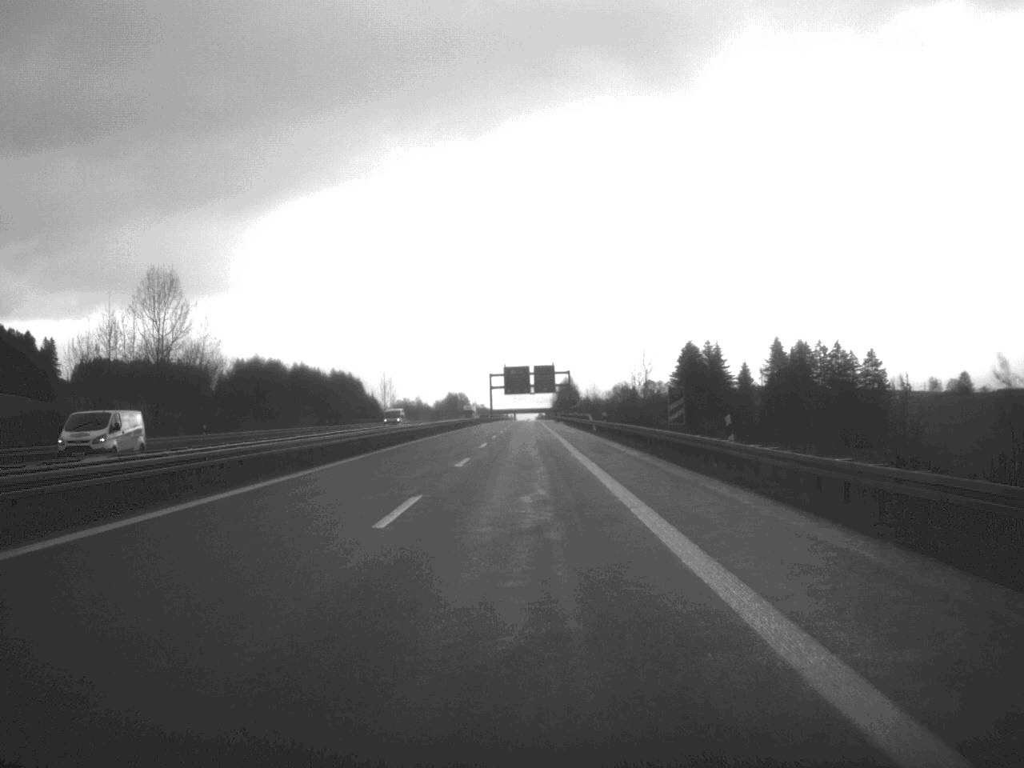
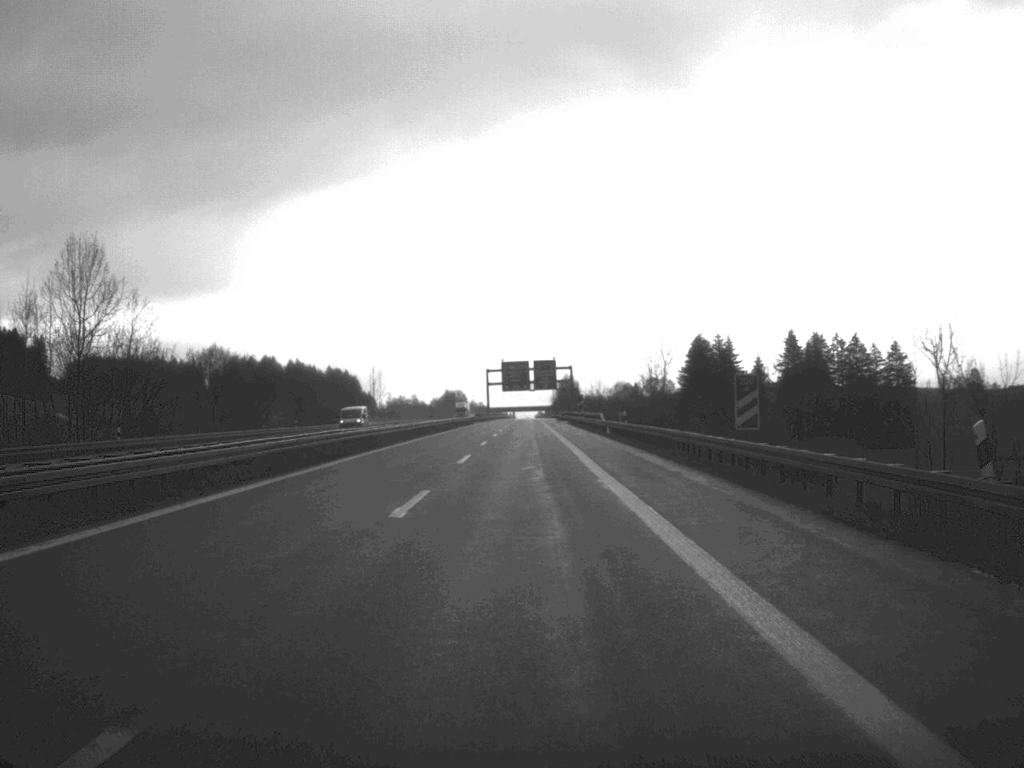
(0.0, +16.6) m; 0°
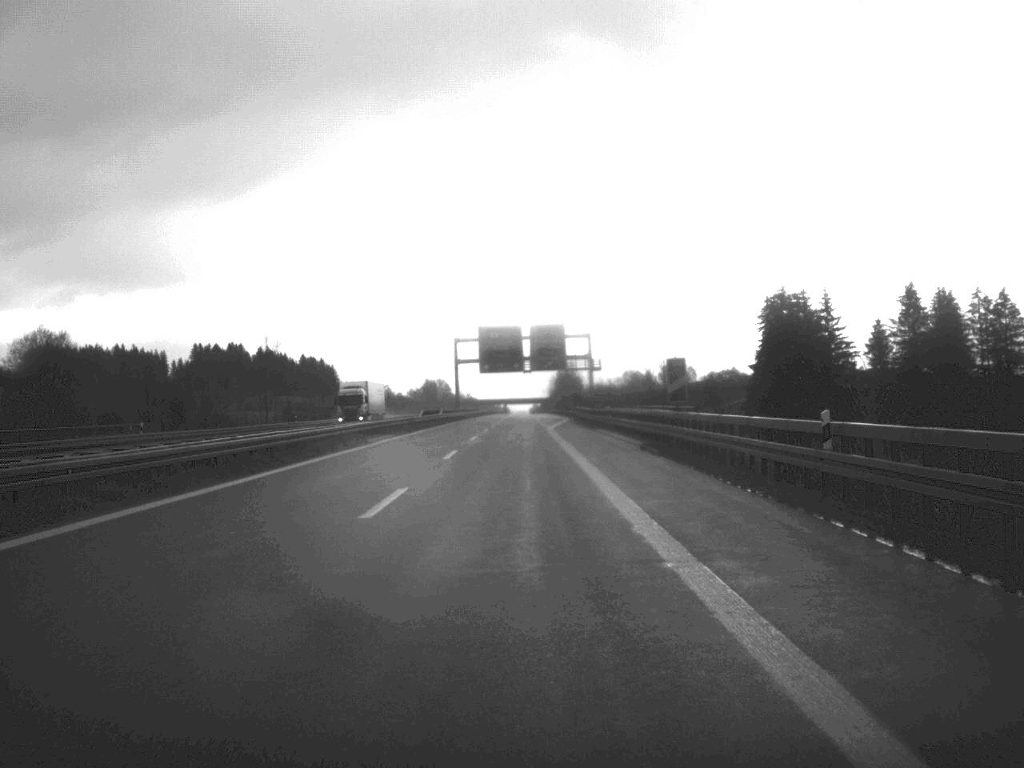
(+0.2, +89.6) m; 0°
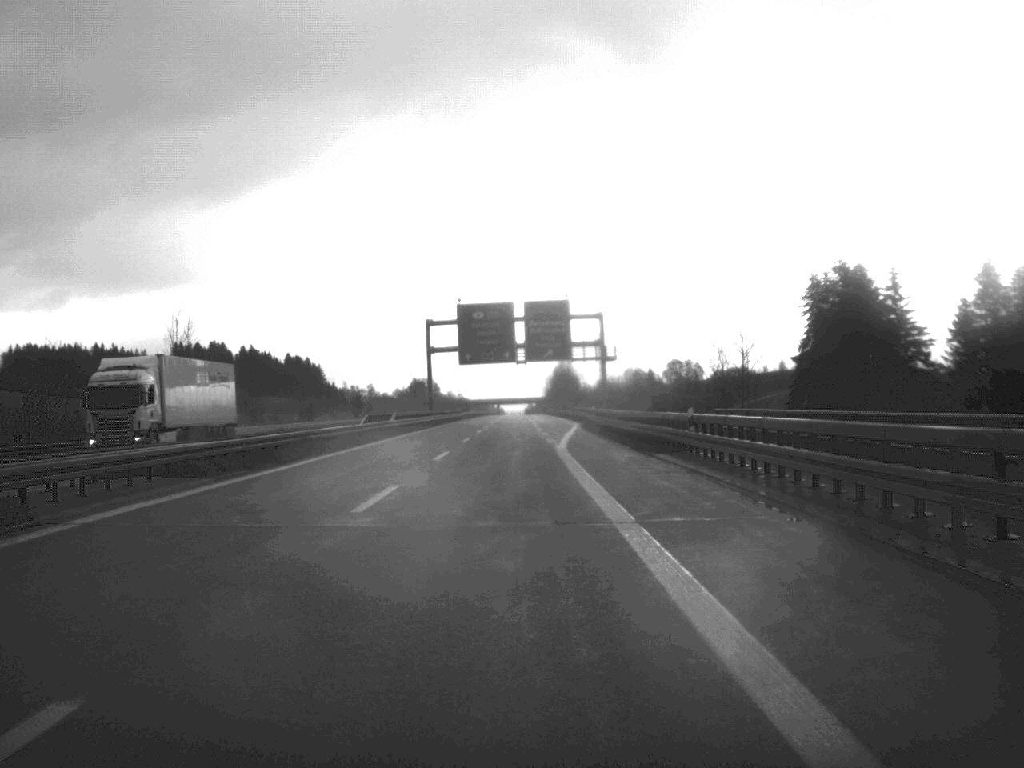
(0.0, +34.5) m; 0°
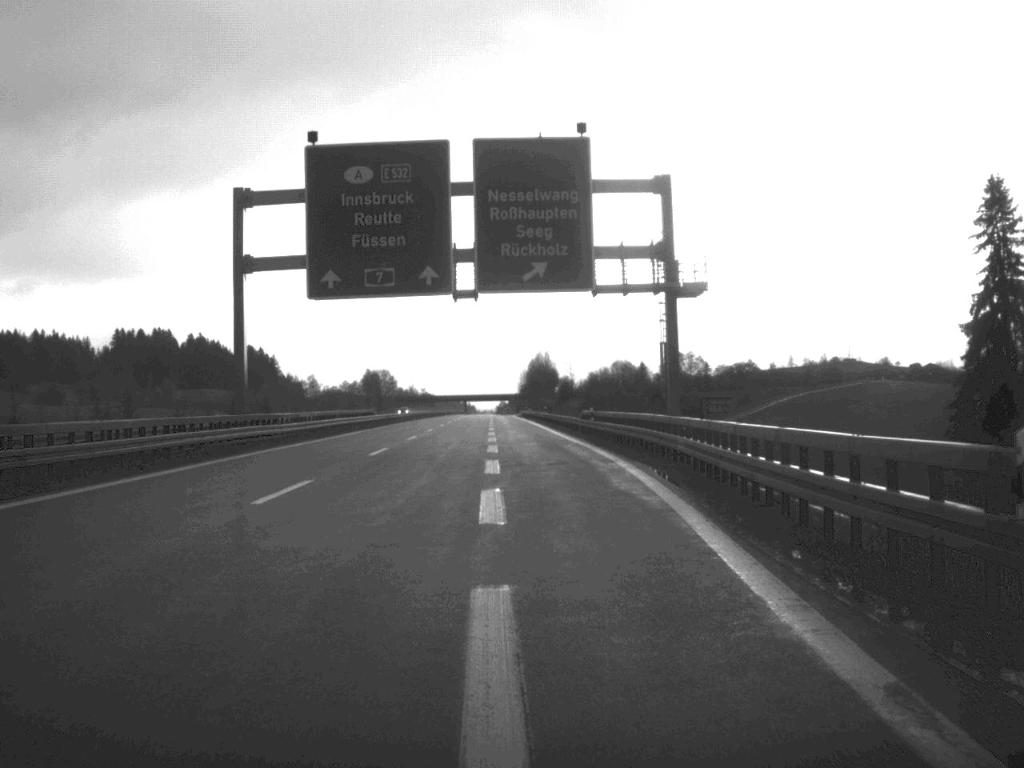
(+0.7, +69.9) m; +1°
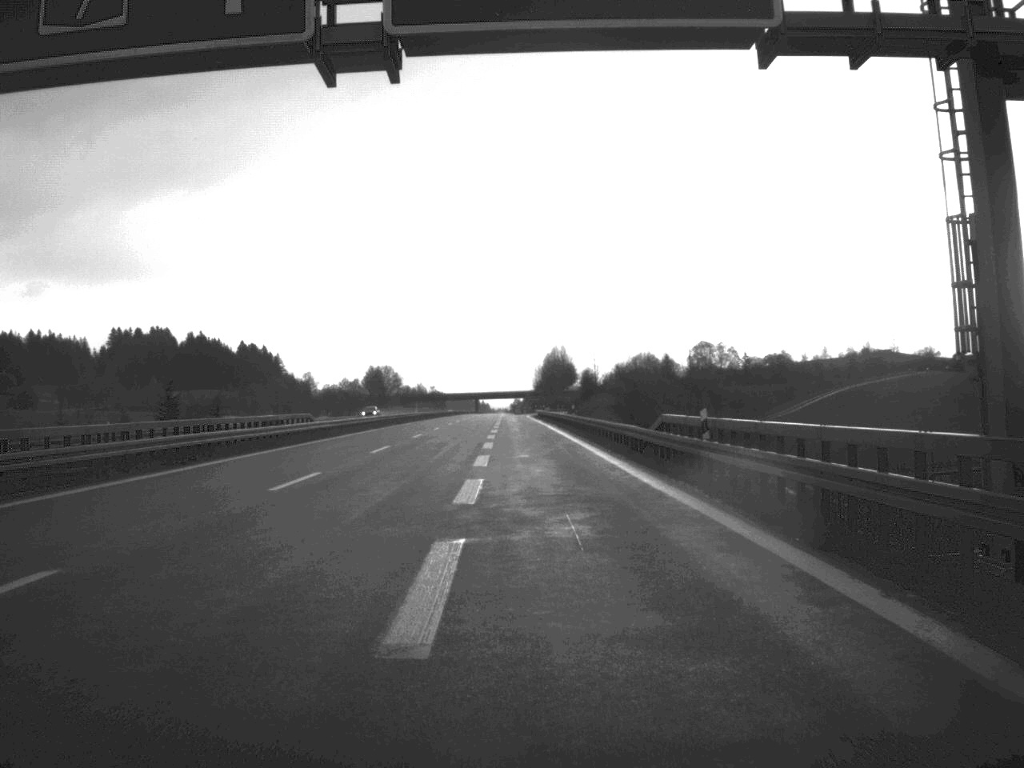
(-0.2, +32.0) m; -1°
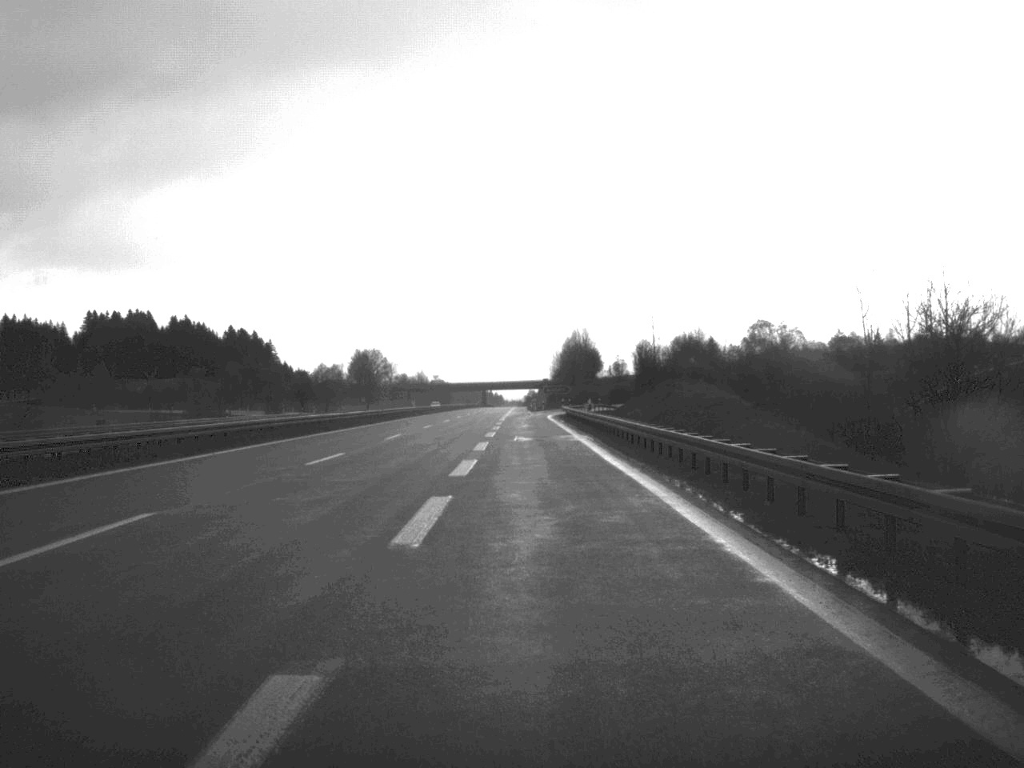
(-0.6, +65.6) m; -1°
